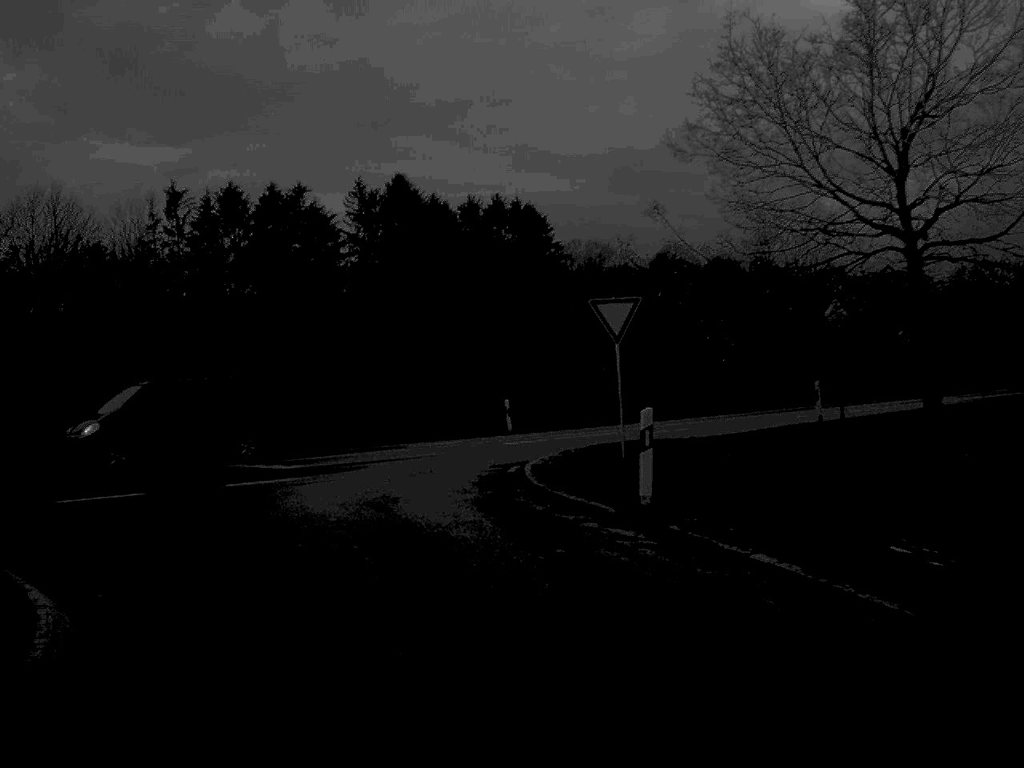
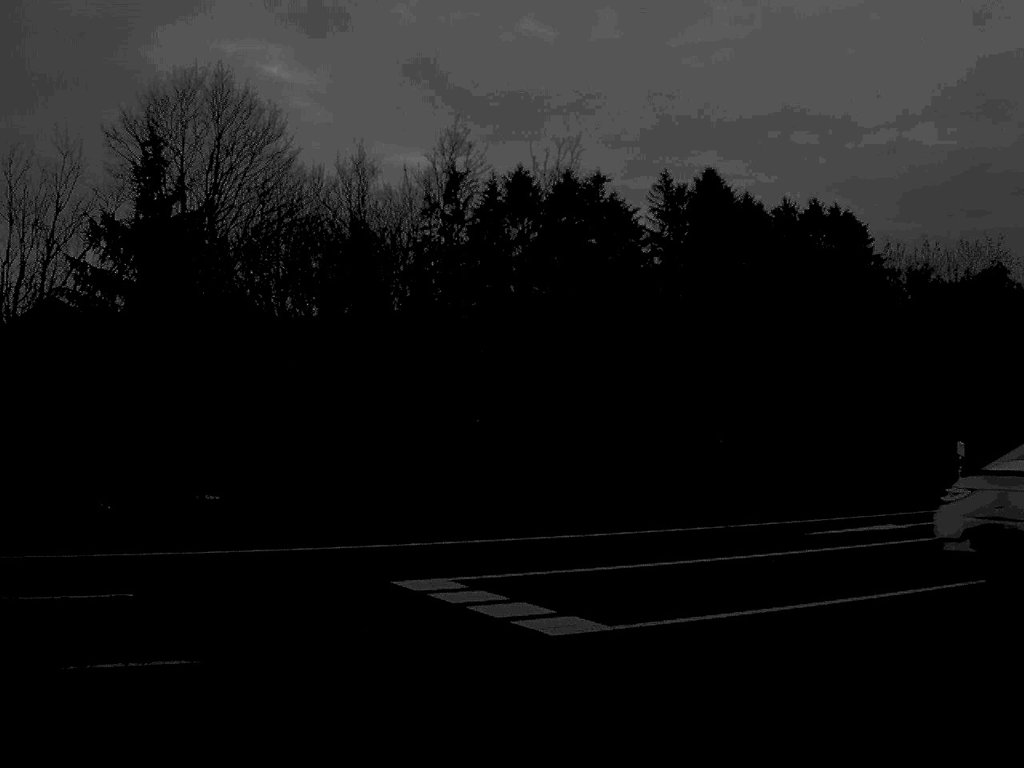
(-2.5, +16.1) m; -12°
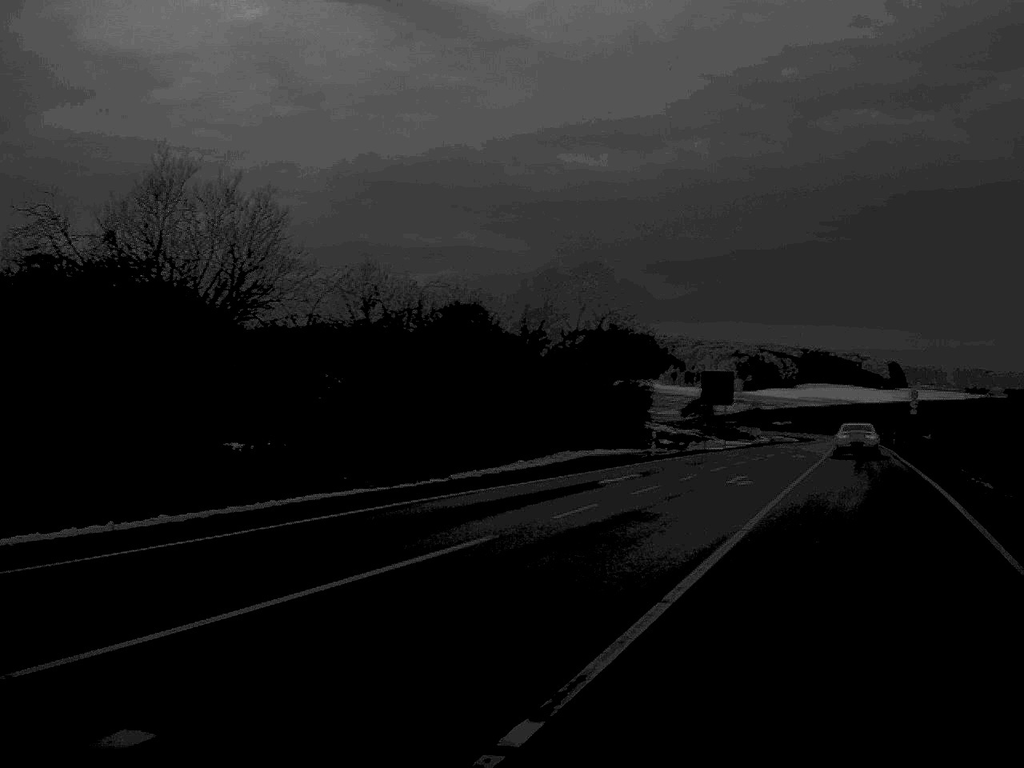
(+4.4, +10.0) m; +49°
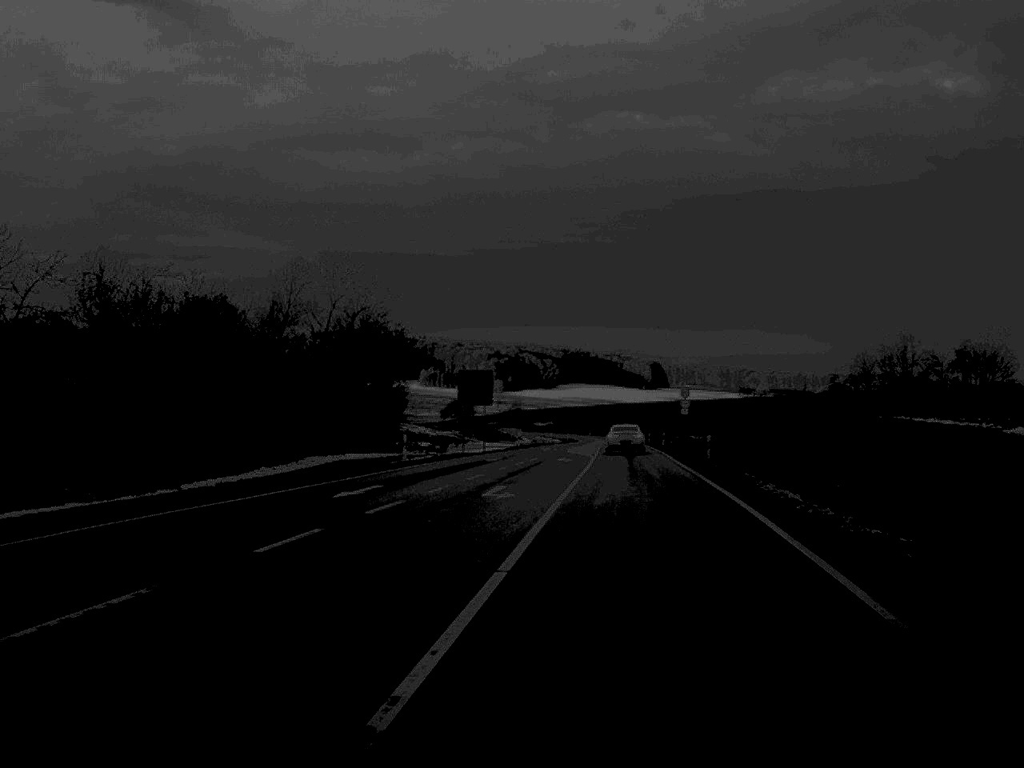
(+0.4, +4.4) m; +10°
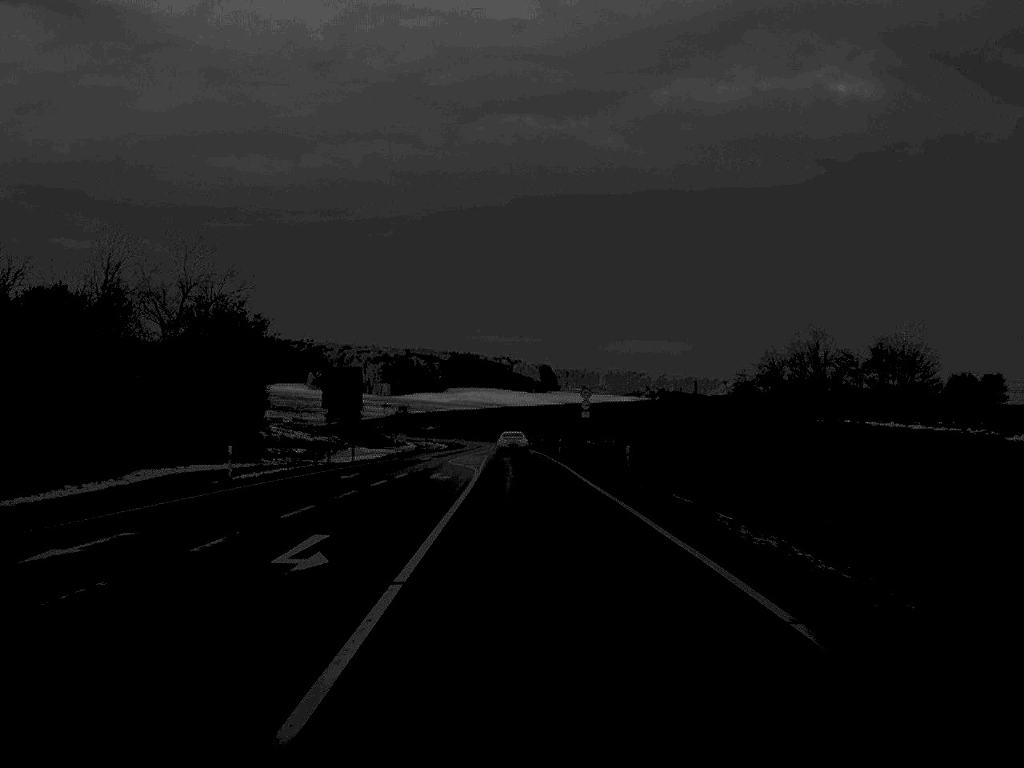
(+0.6, +10.9) m; +4°
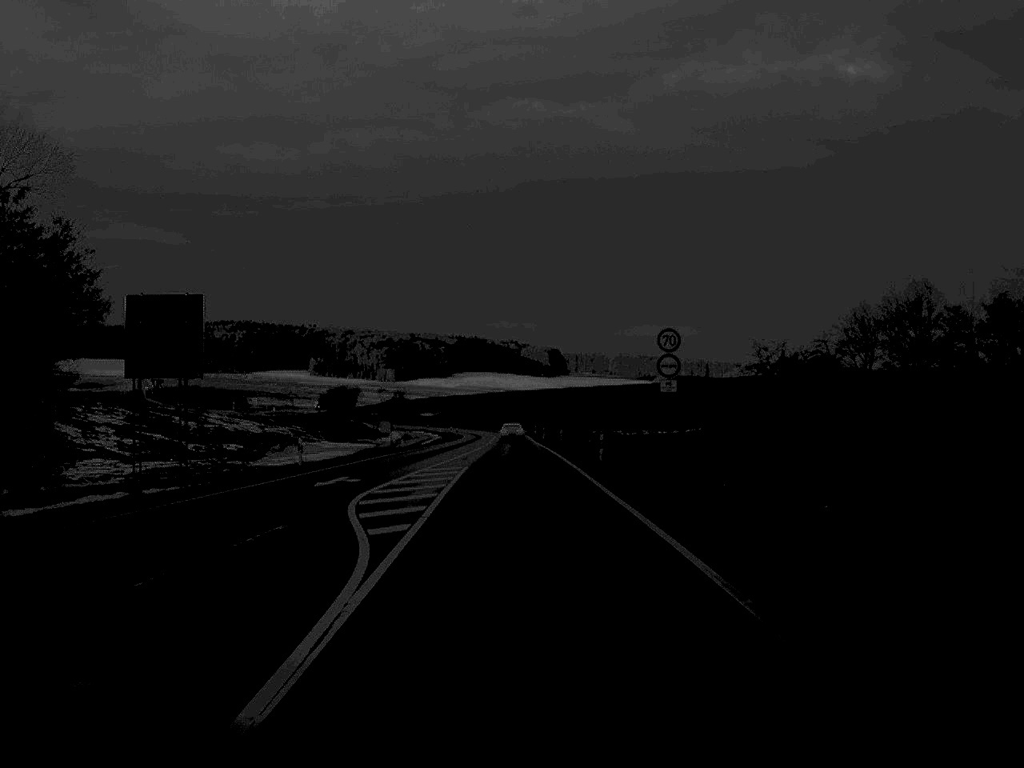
(-0.1, +35.7) m; 0°
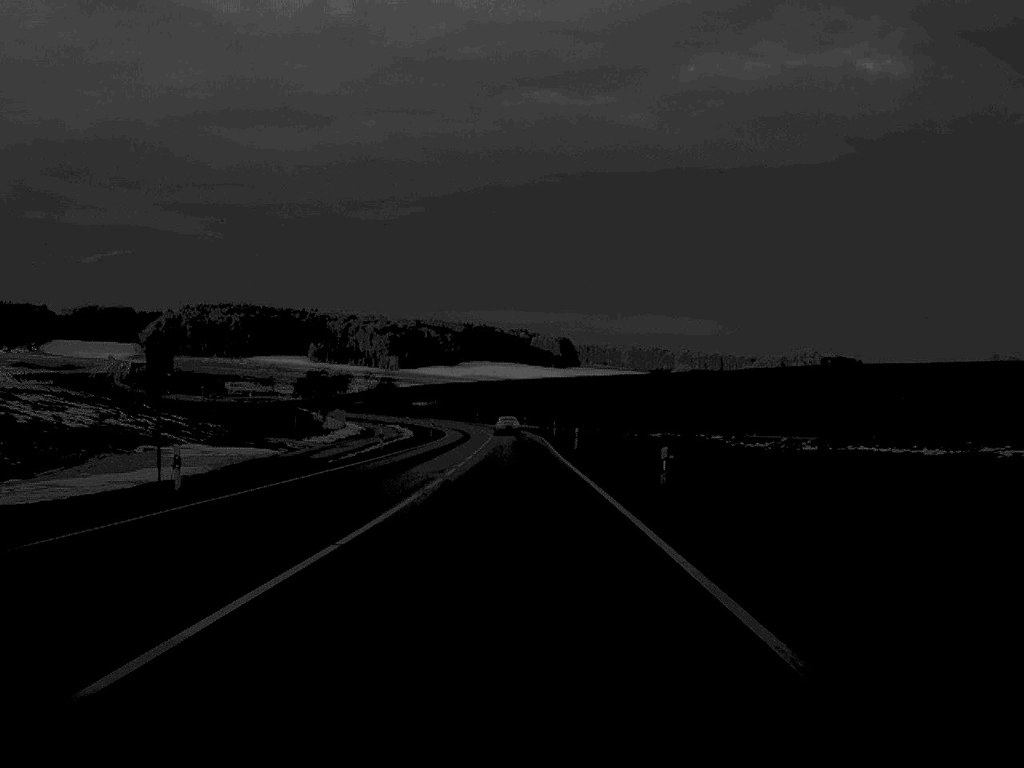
(-0.3, +51.3) m; 0°
